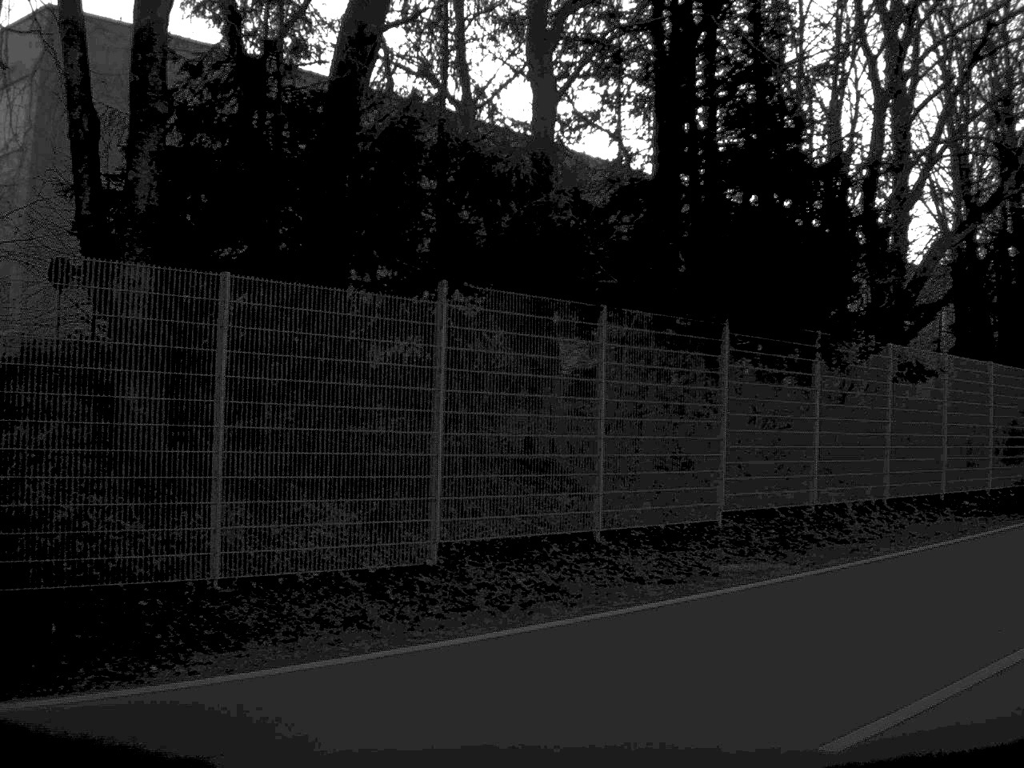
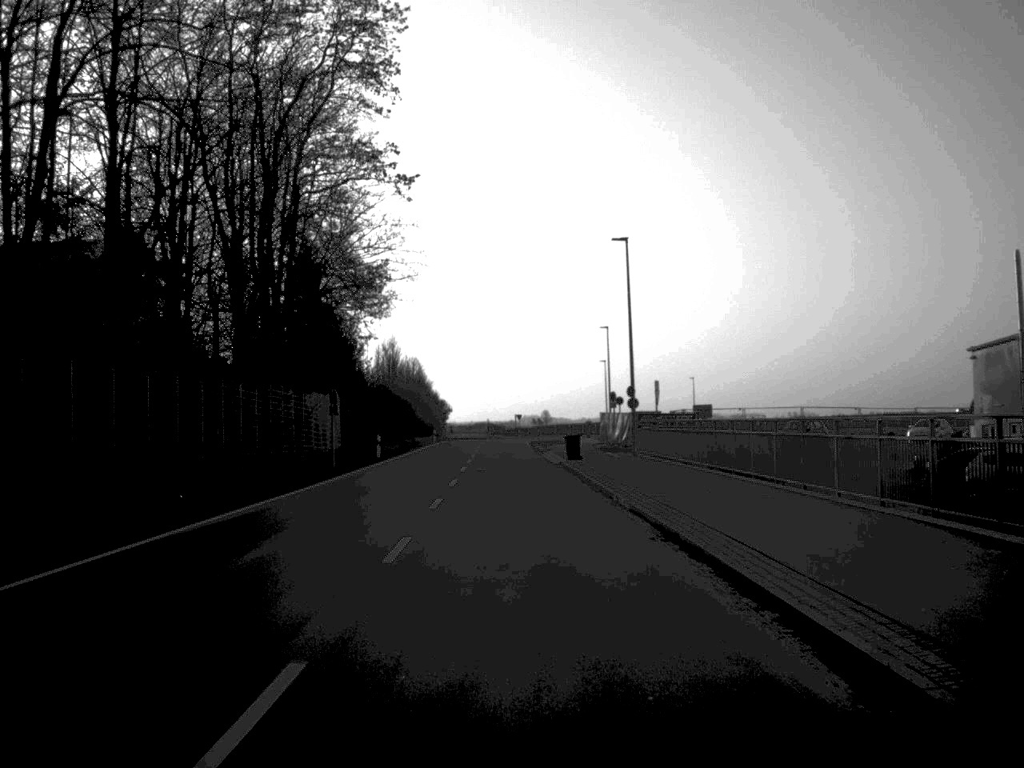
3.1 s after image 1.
(+9.7, +15.0) m; +40°
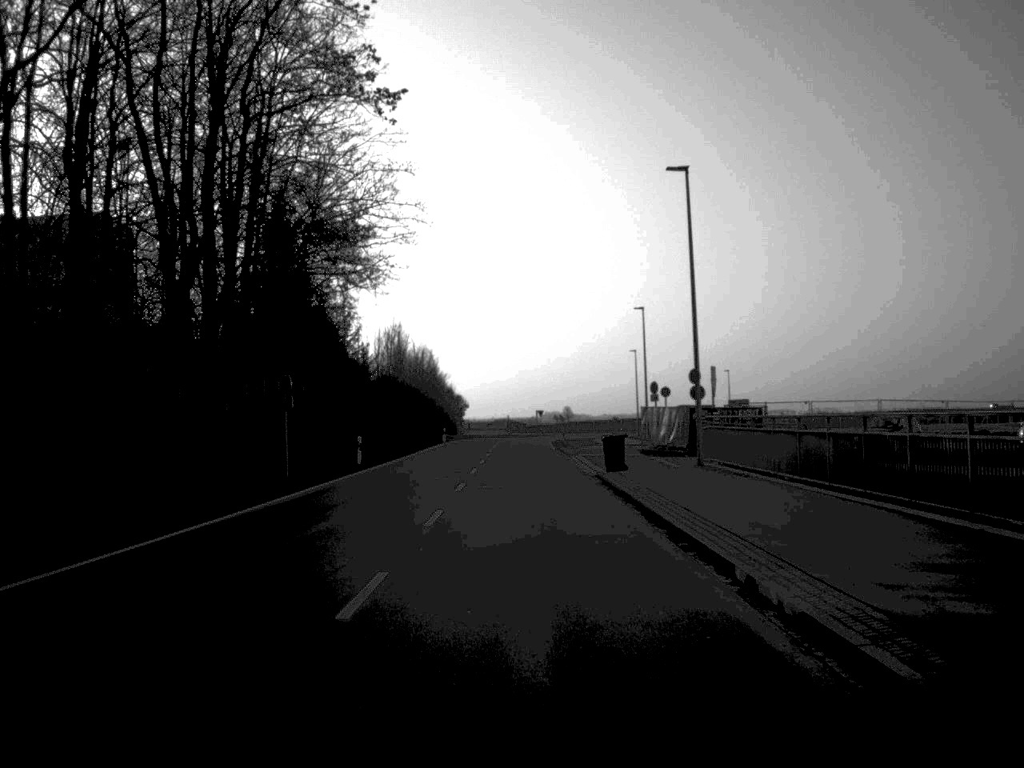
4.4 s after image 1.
(-0.1, +13.1) m; -1°
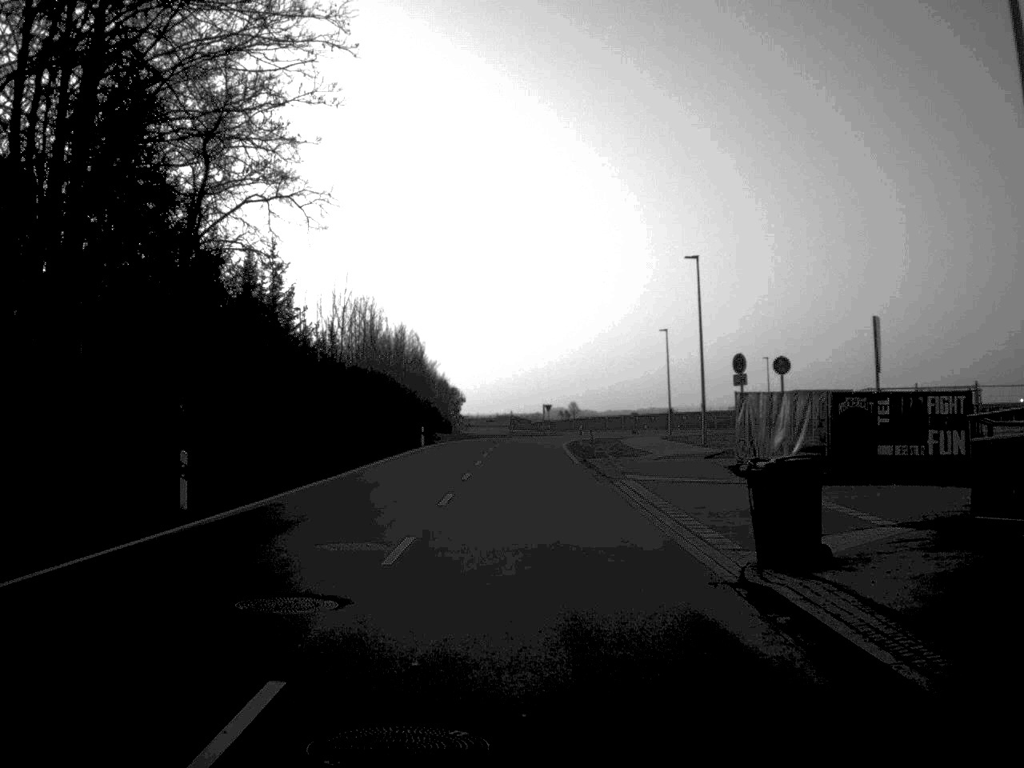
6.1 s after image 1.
(0.0, +23.7) m; 0°
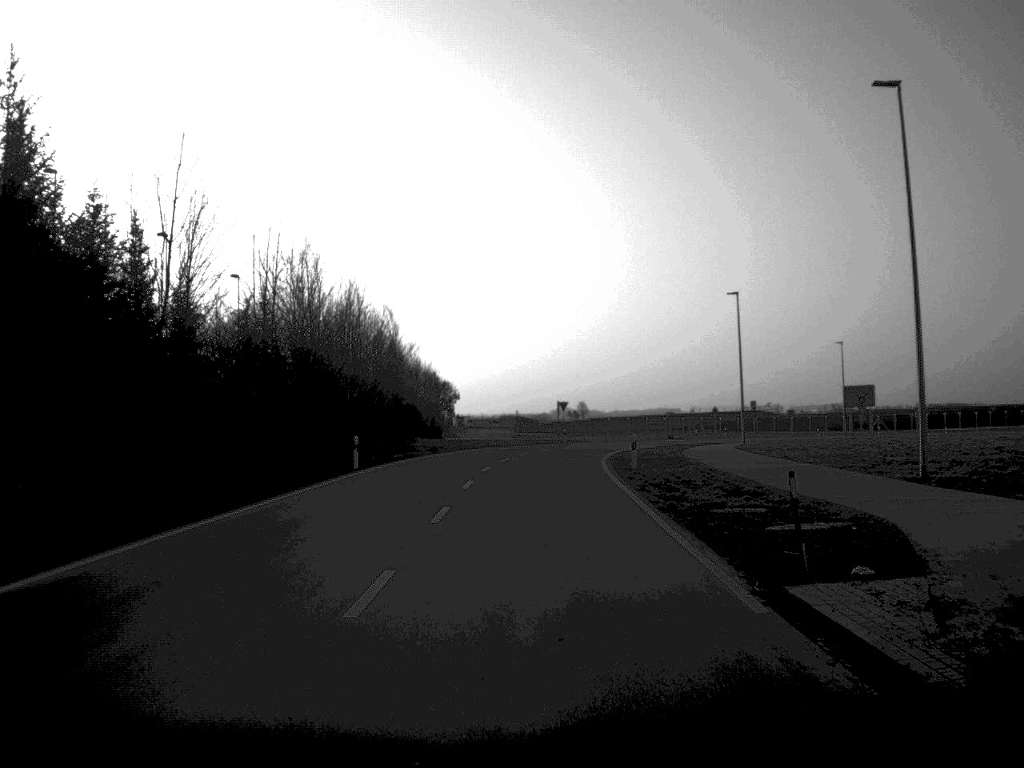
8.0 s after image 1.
(-0.1, +30.4) m; 0°
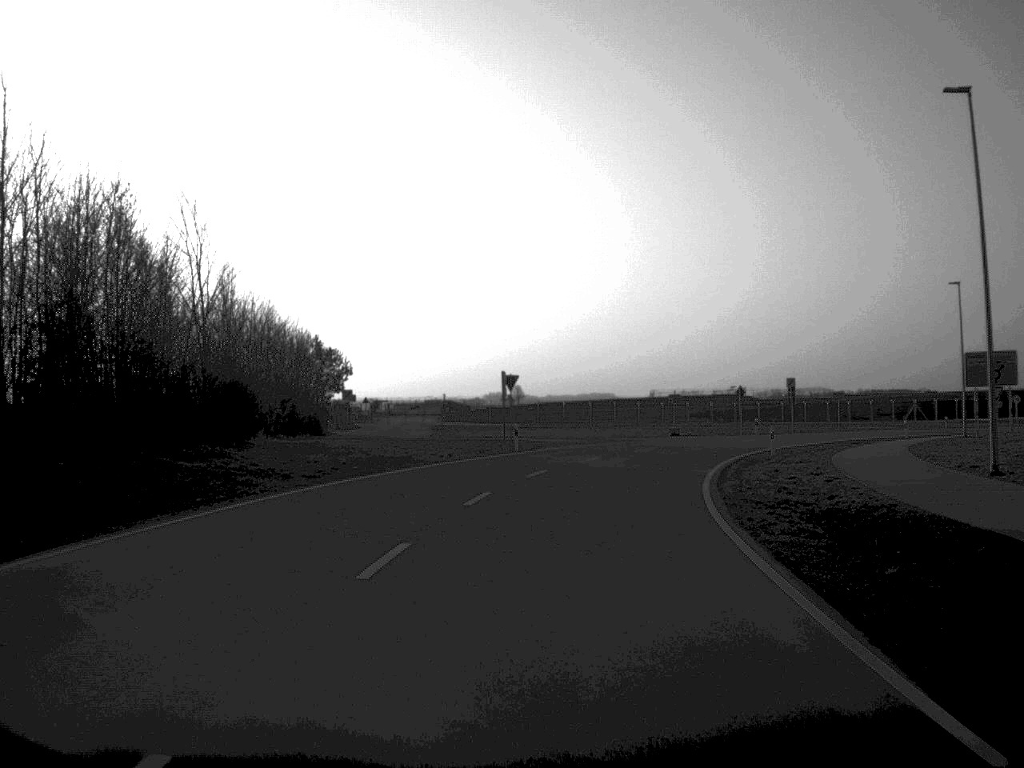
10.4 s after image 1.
(+0.6, +43.0) m; +3°
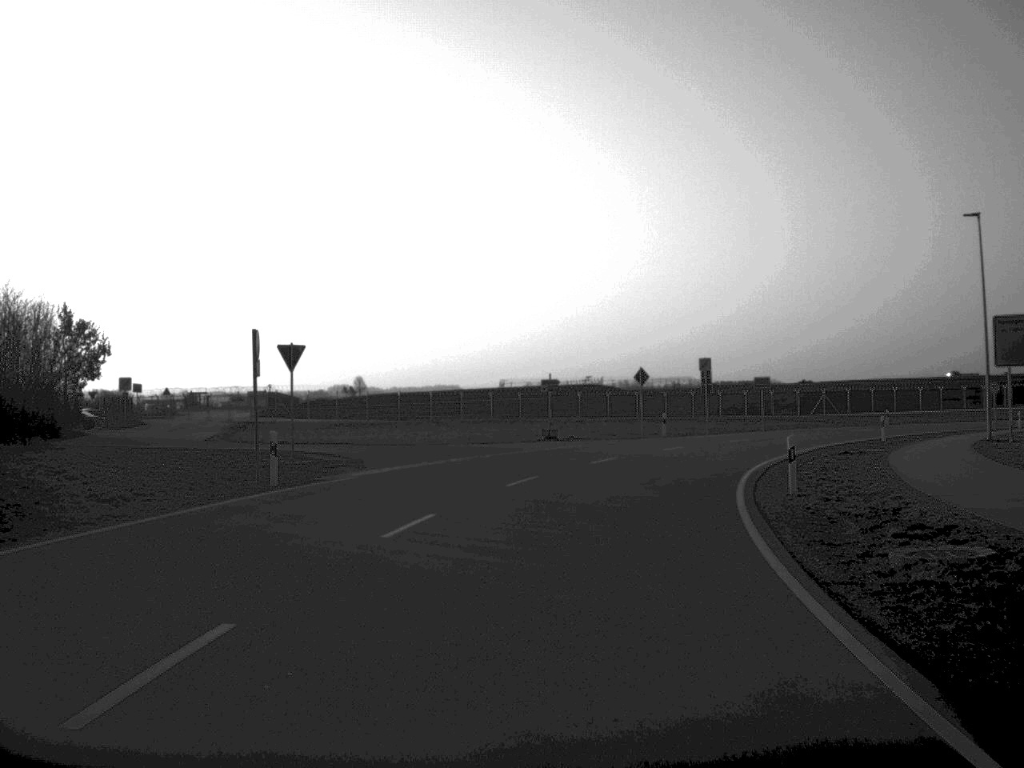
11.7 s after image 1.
(+1.4, +23.4) m; +7°
